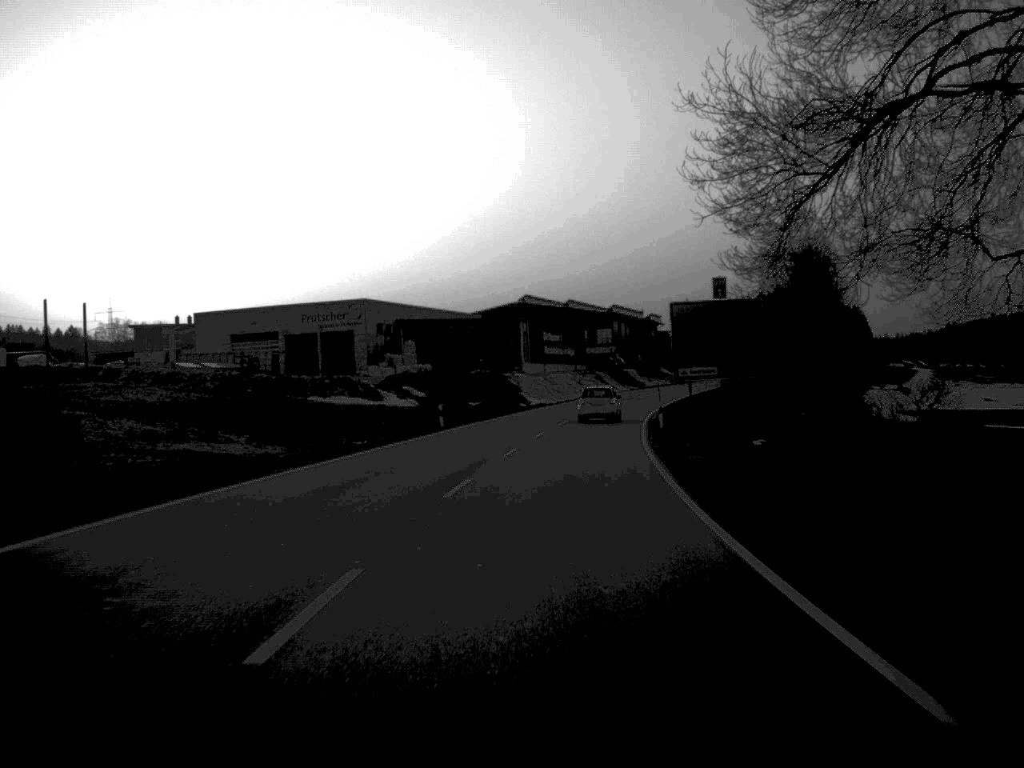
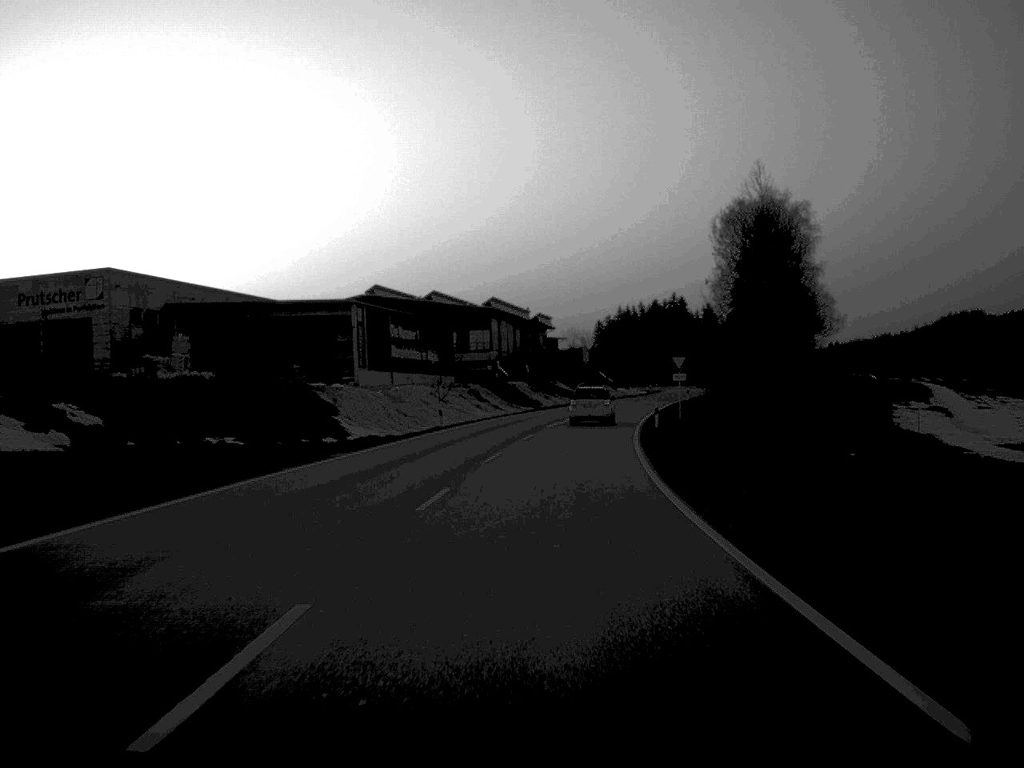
(+2.5, +49.7) m; +6°
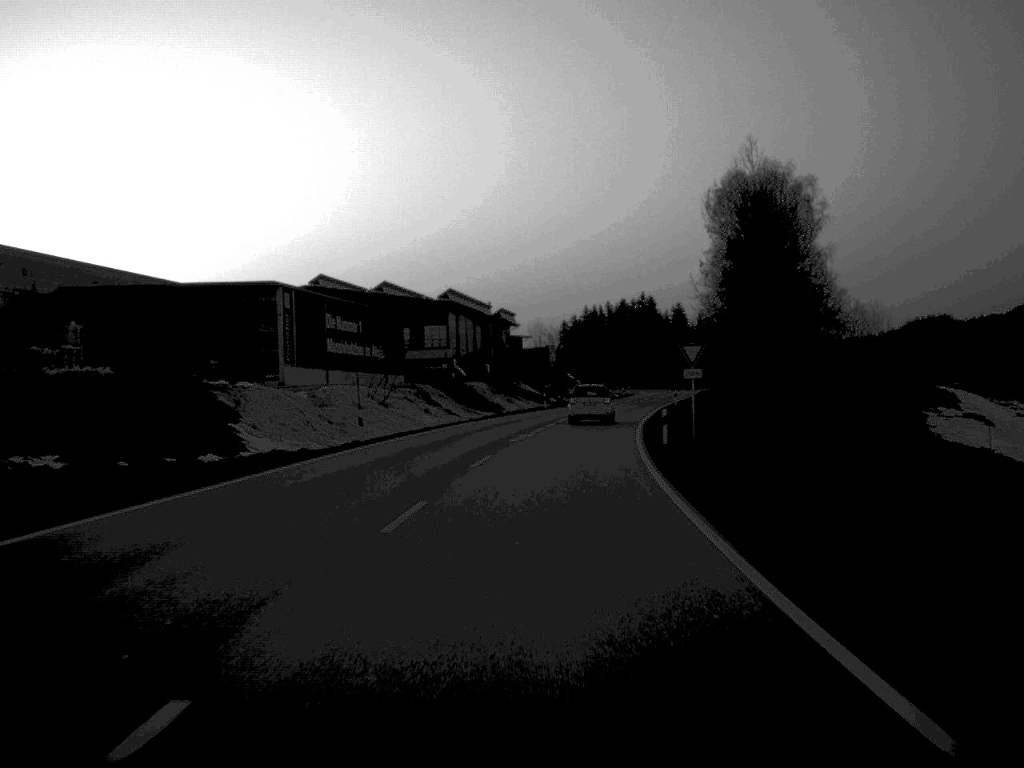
(+0.2, +15.0) m; +2°
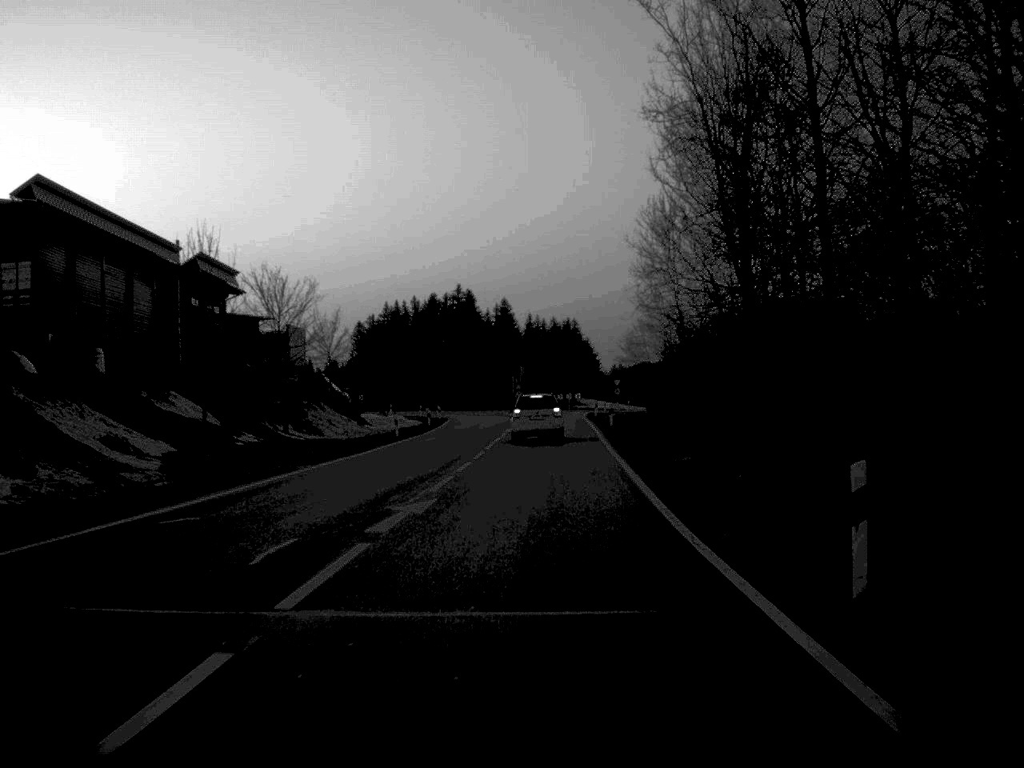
(+6.0, +75.7) m; +9°
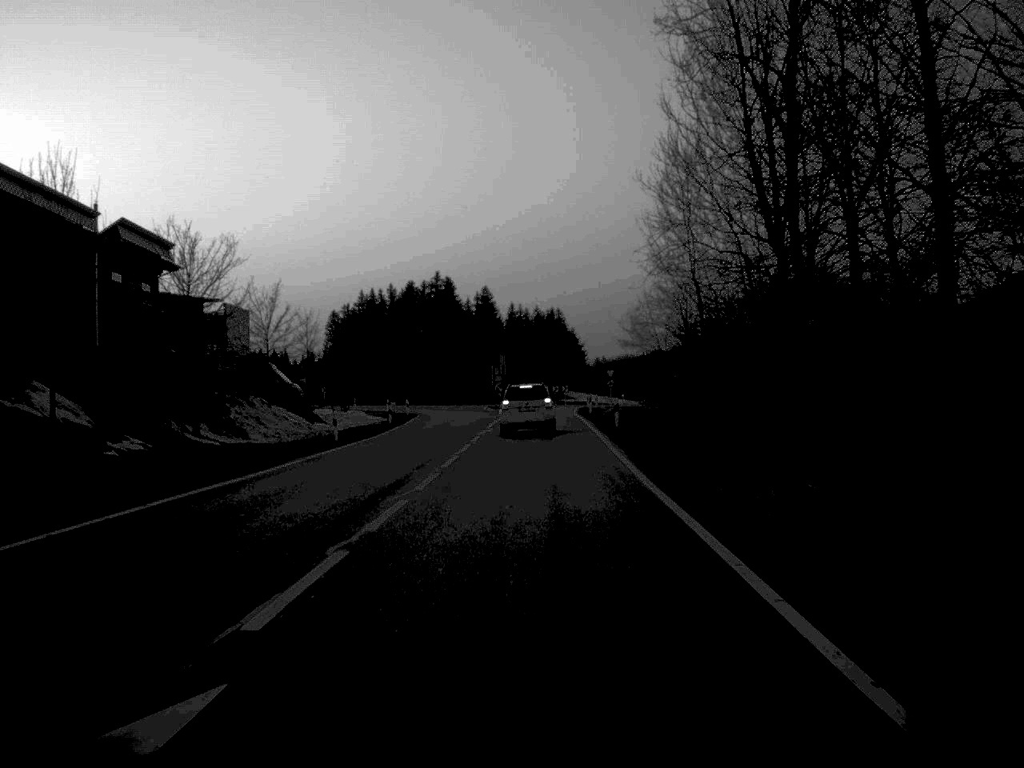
(+0.1, +13.2) m; +1°
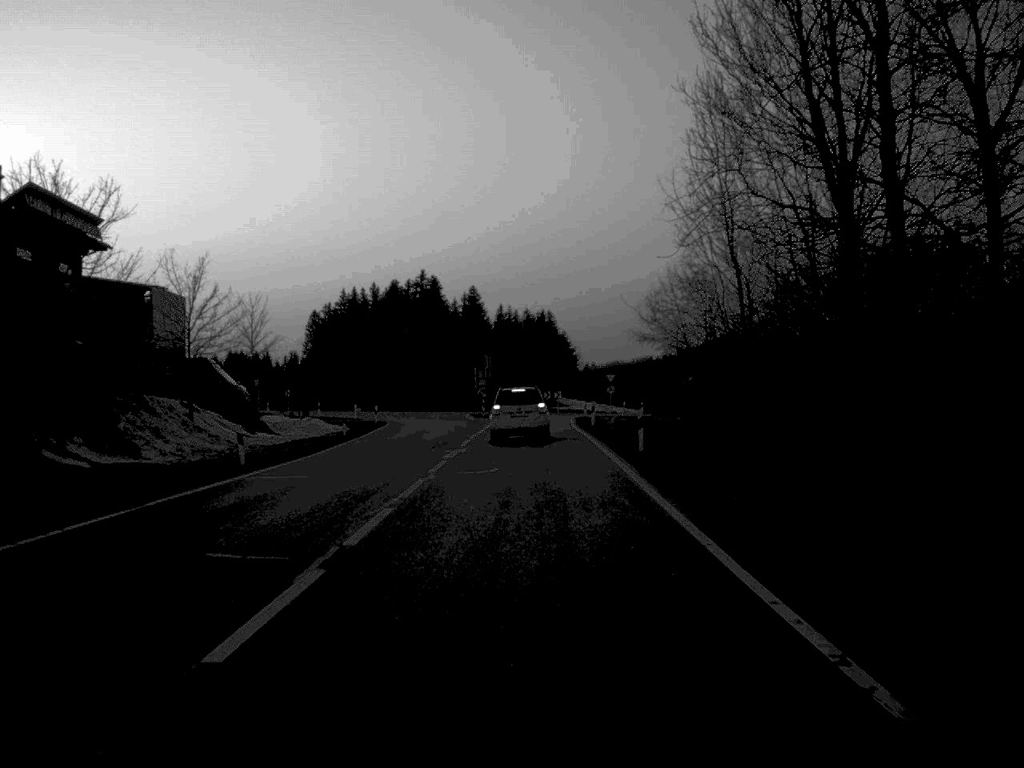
(+0.1, +12.6) m; +1°
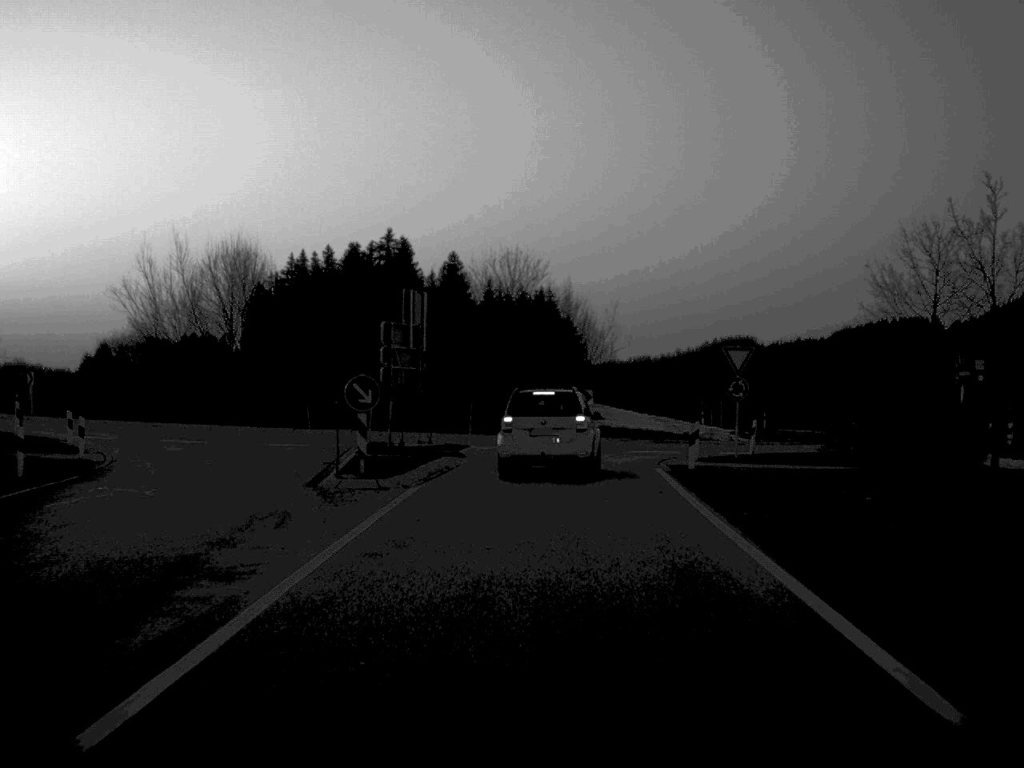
(+0.2, +53.9) m; 0°
